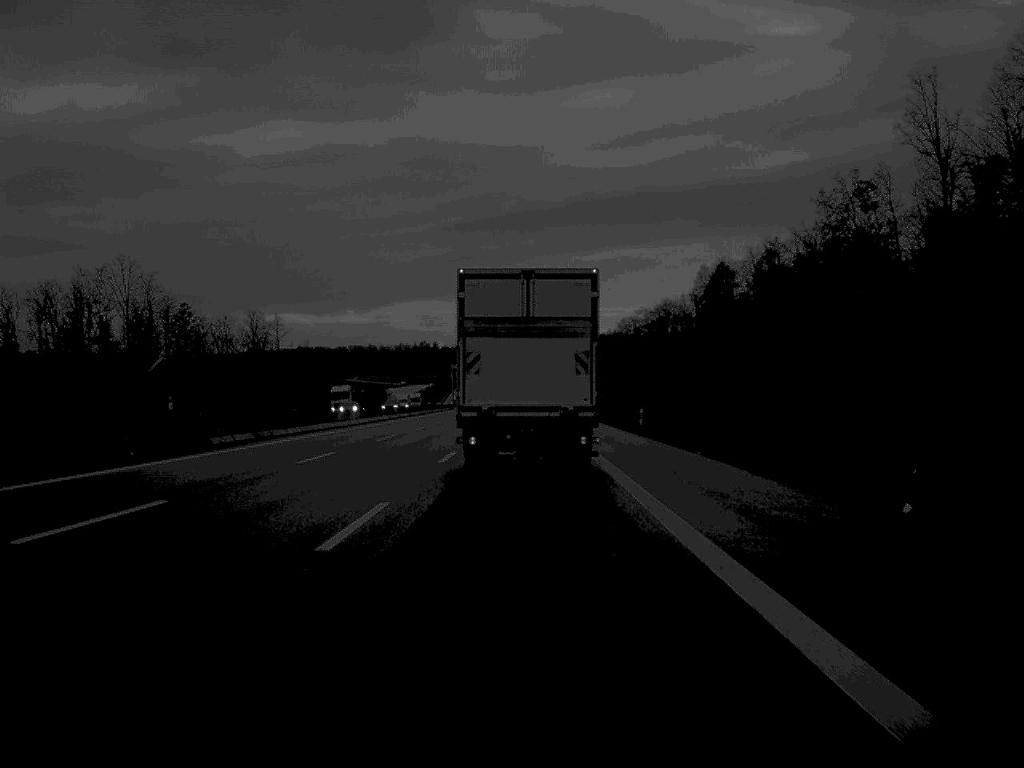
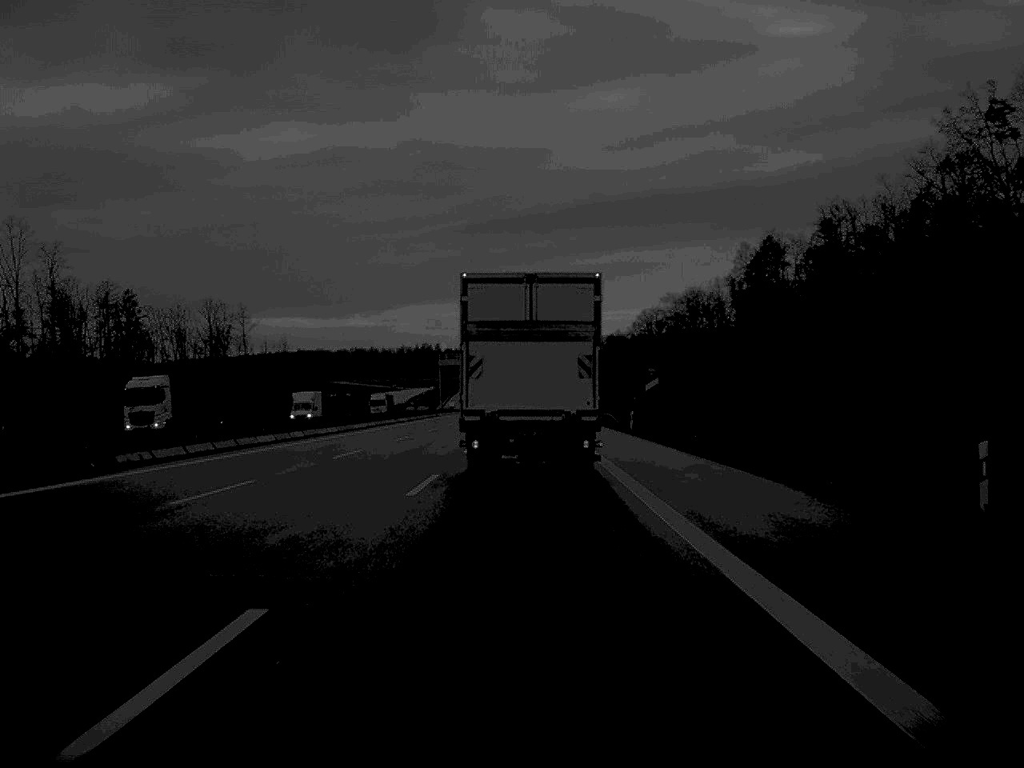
(-0.1, +45.6) m; 0°
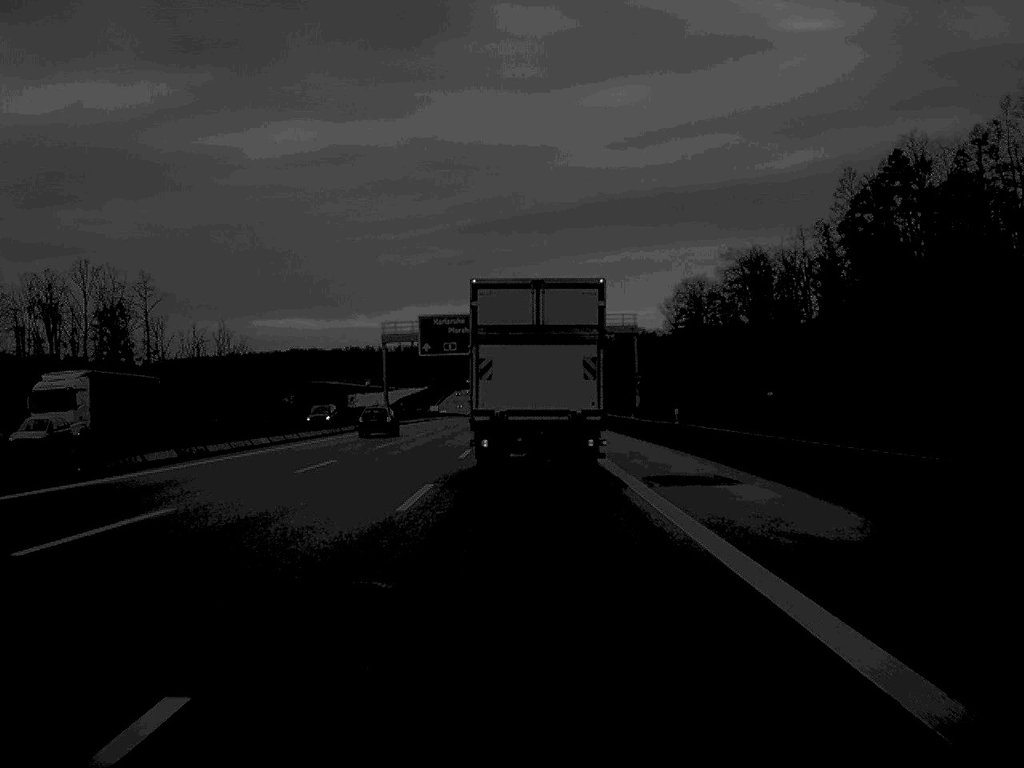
(0.0, +74.6) m; 0°
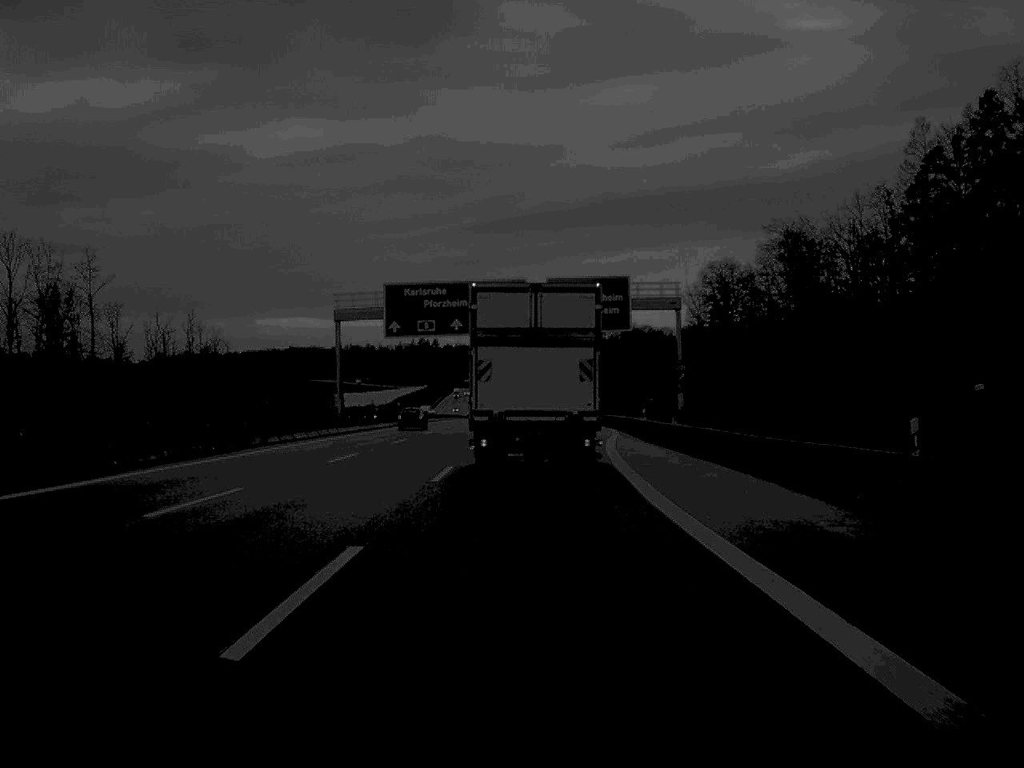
(0.0, +28.8) m; 0°
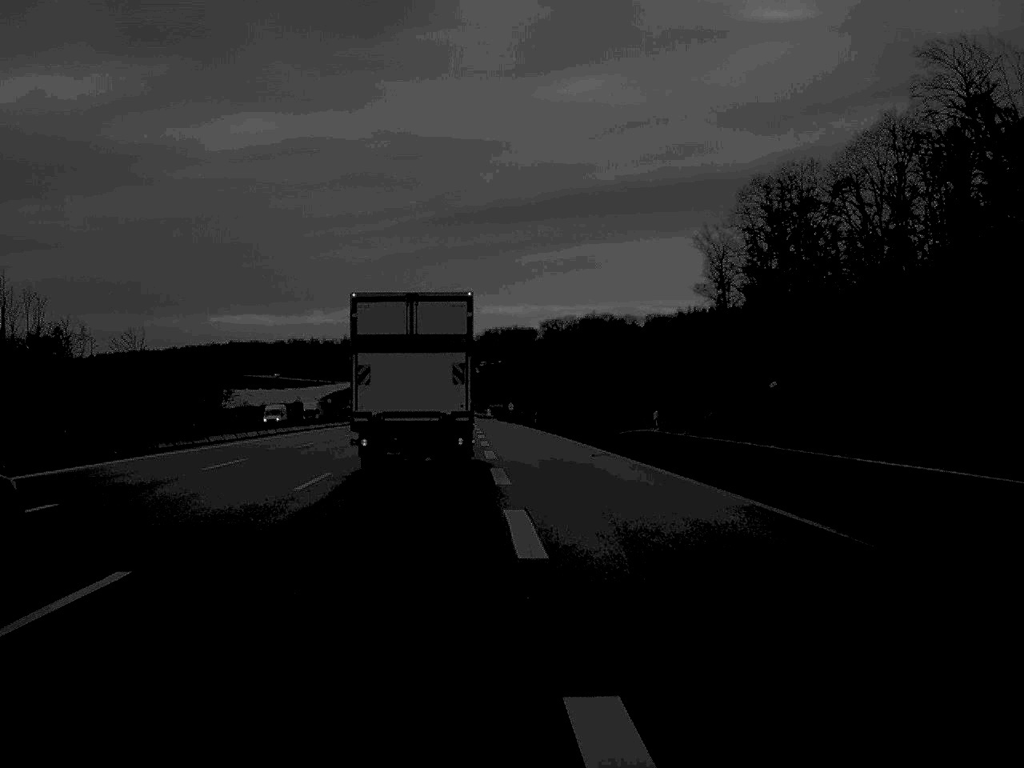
(+1.3, +73.7) m; +2°
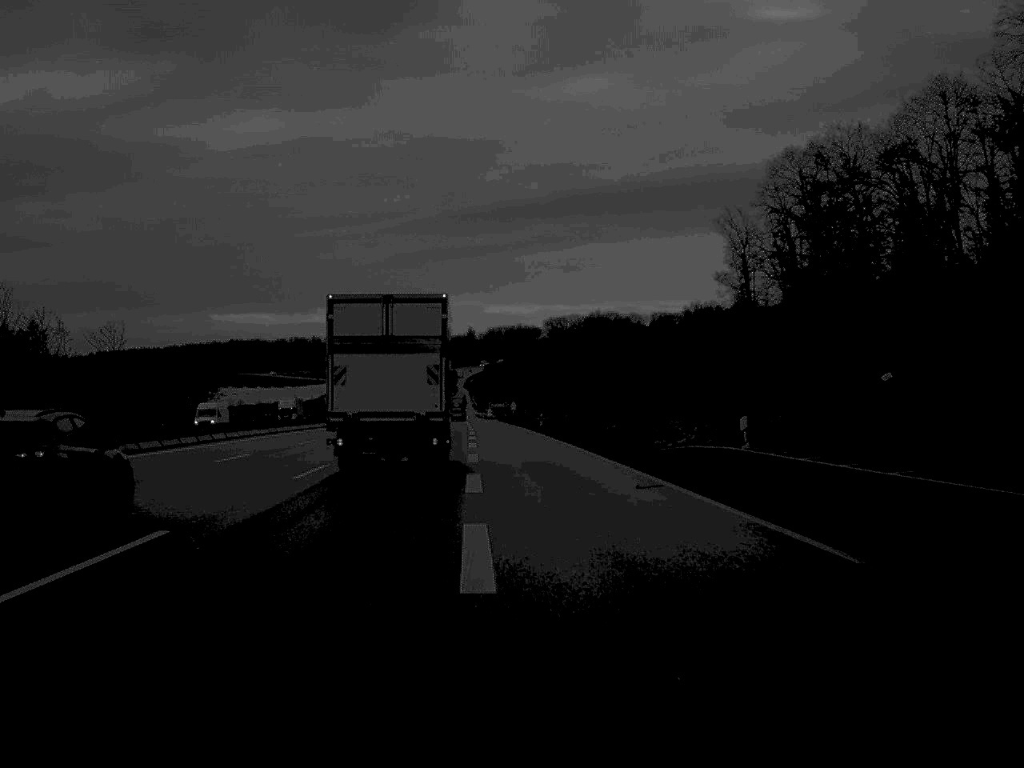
(0.0, +14.1) m; 0°
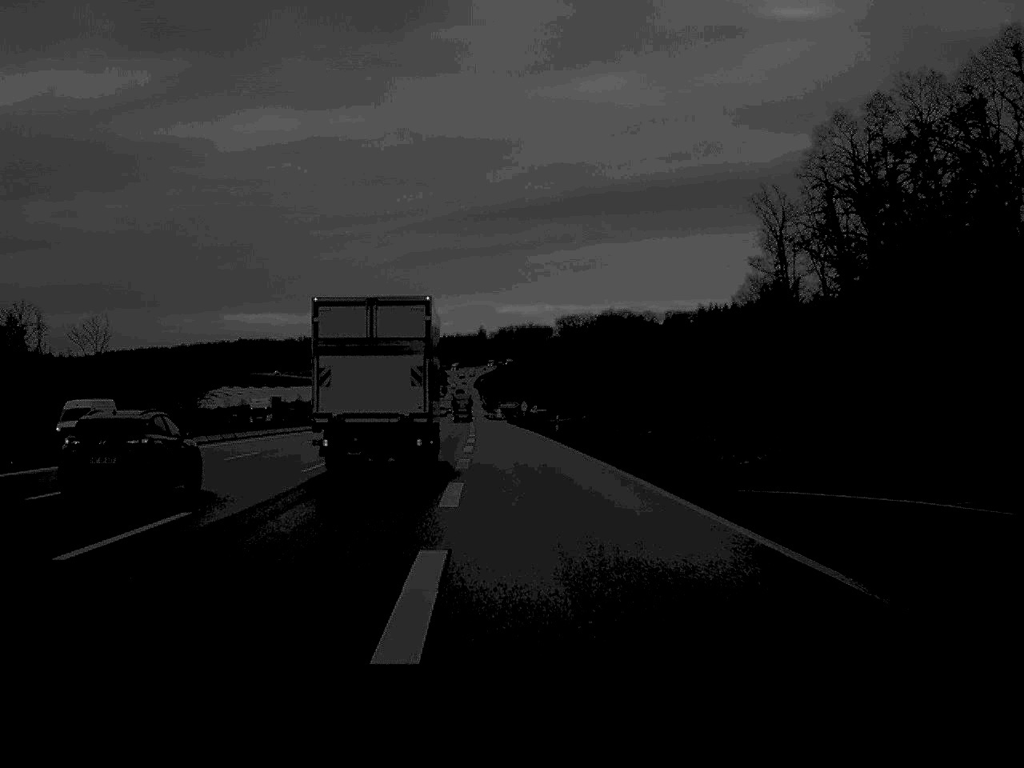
(-0.1, +14.8) m; -1°
